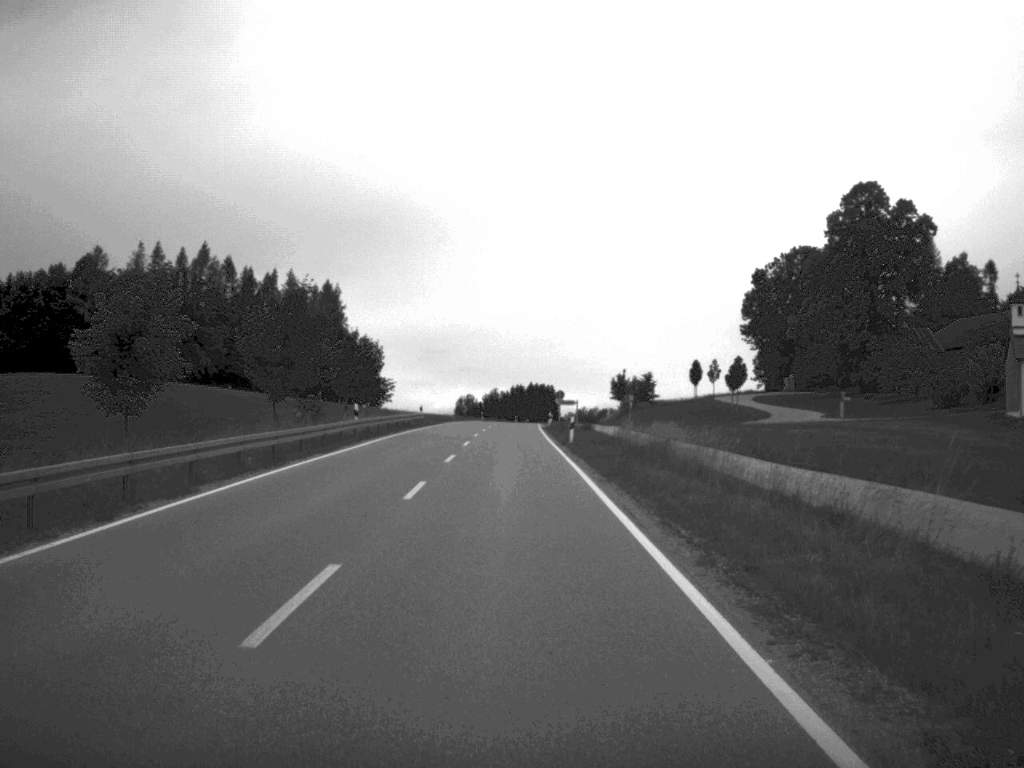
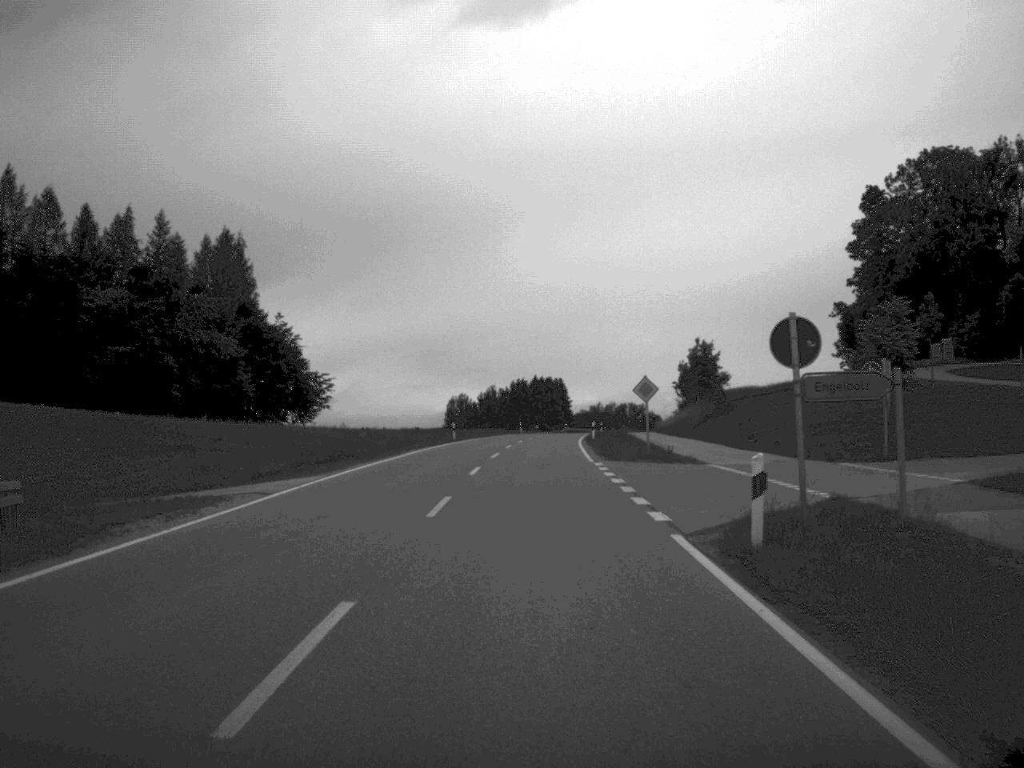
(-0.9, +72.0) m; 0°
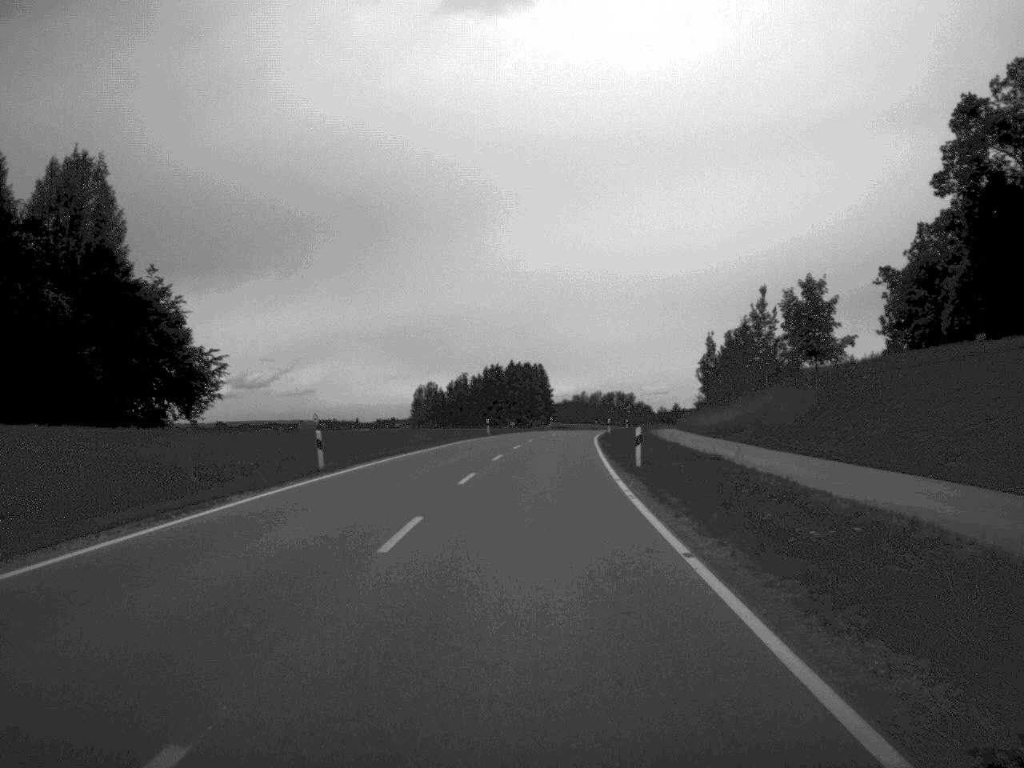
(+0.4, +39.9) m; +1°
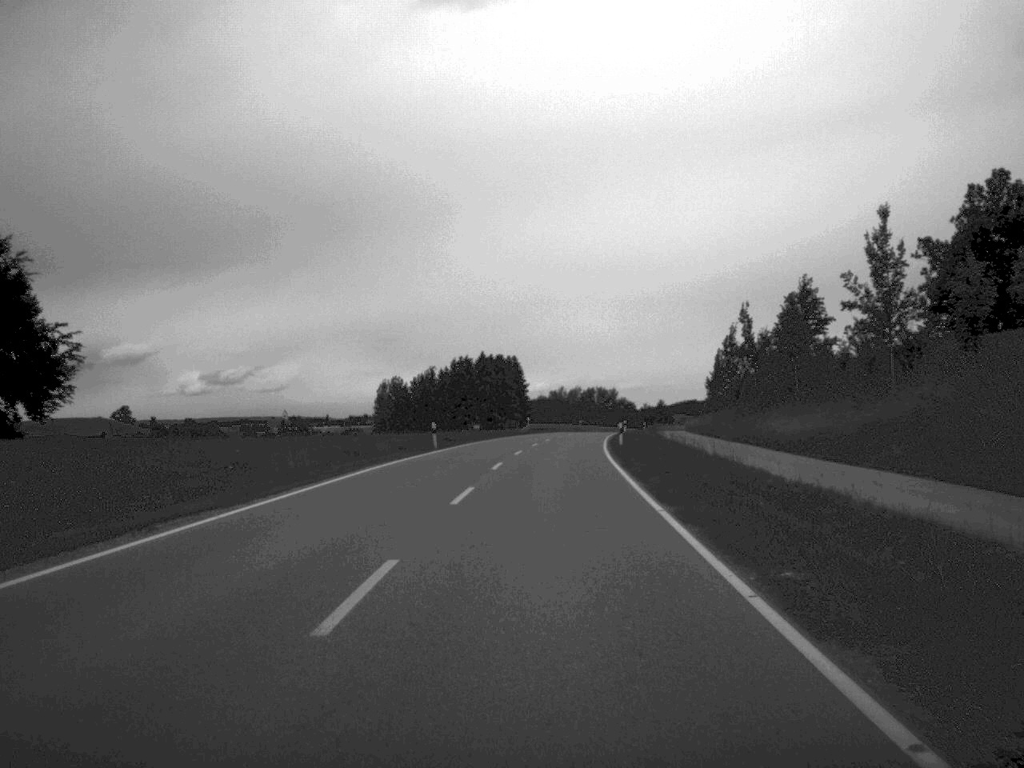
(+0.2, +28.0) m; +1°
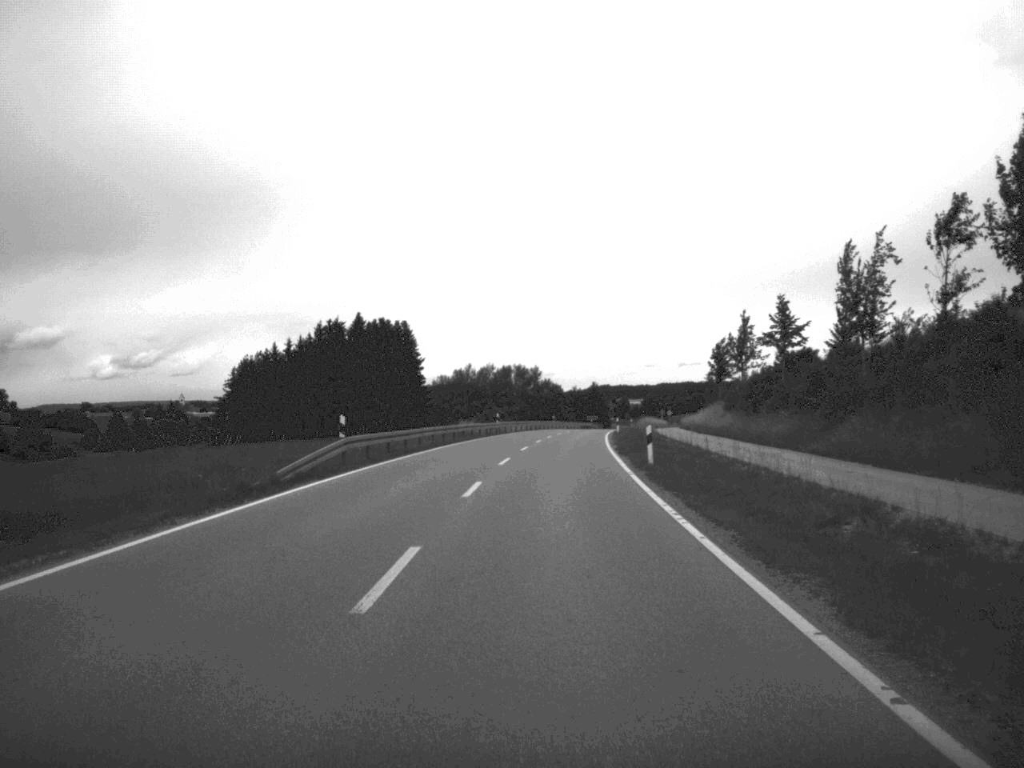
(+2.4, +69.6) m; +4°
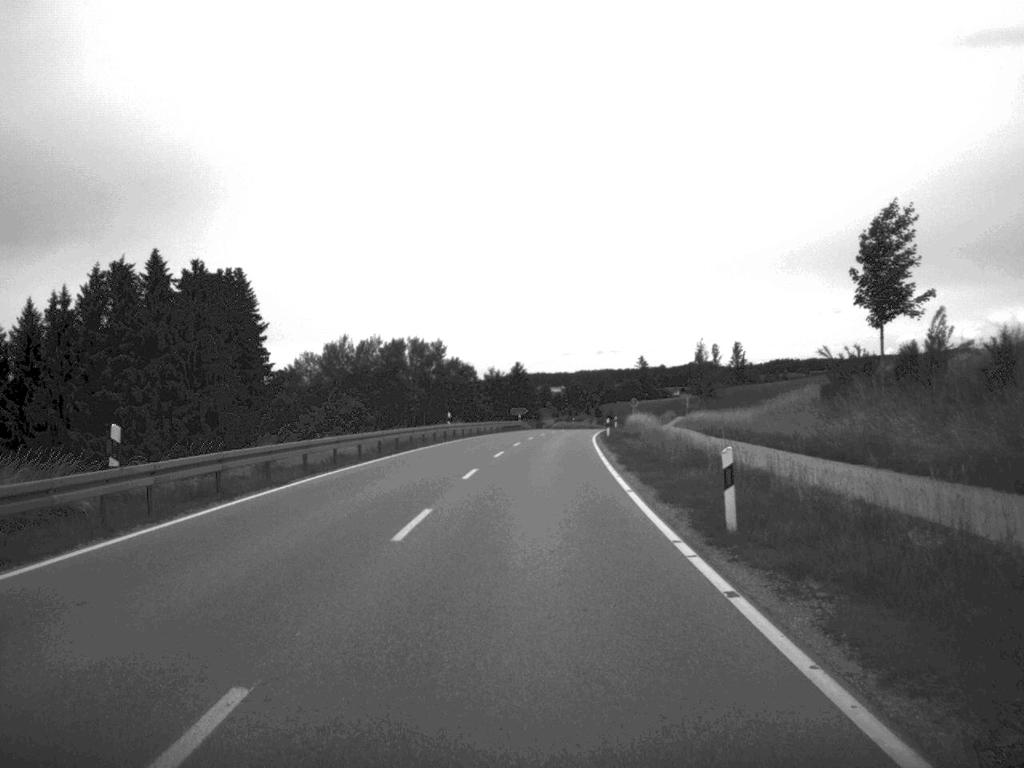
(+2.3, +65.3) m; +4°
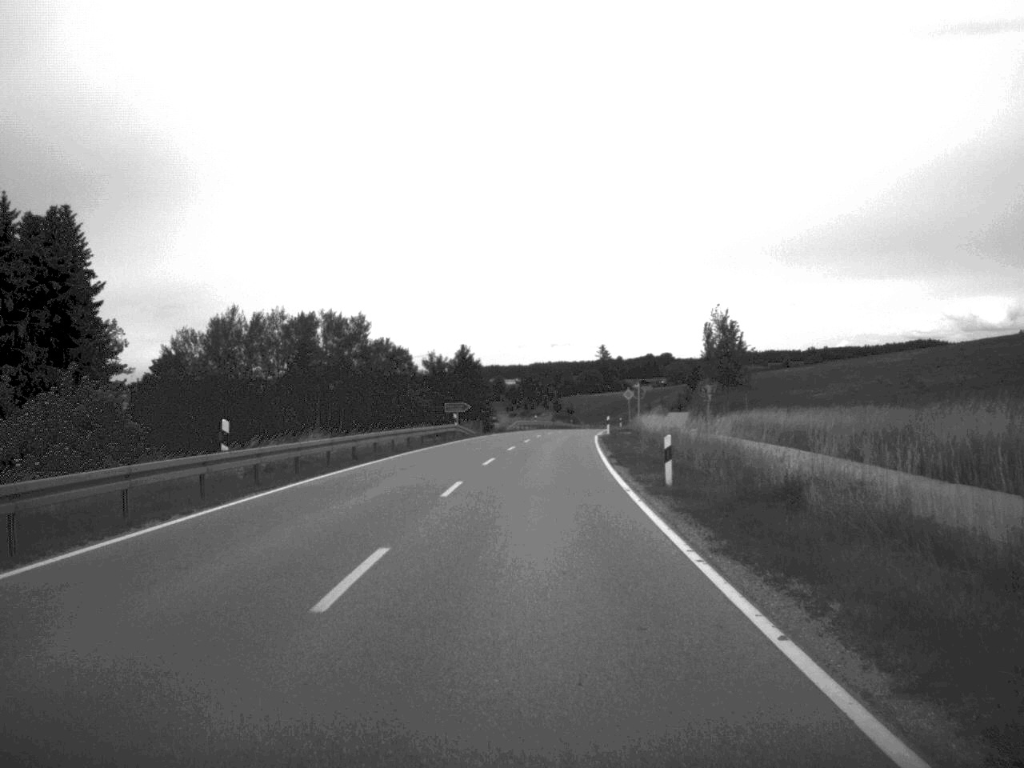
(+0.7, +40.2) m; +2°
